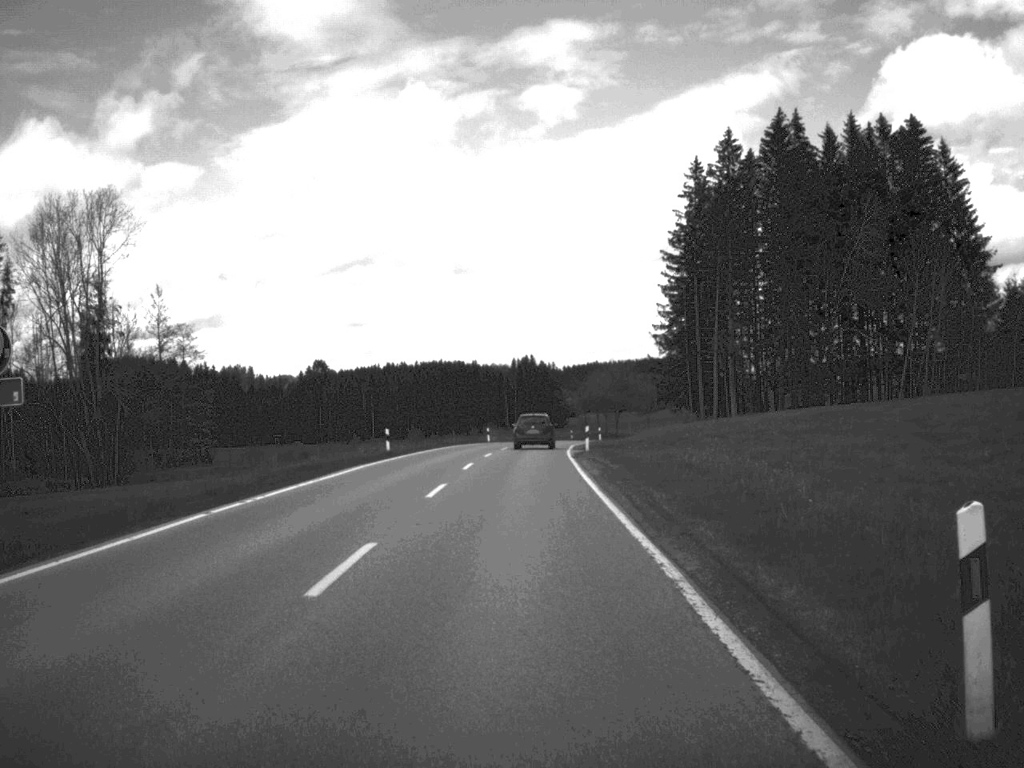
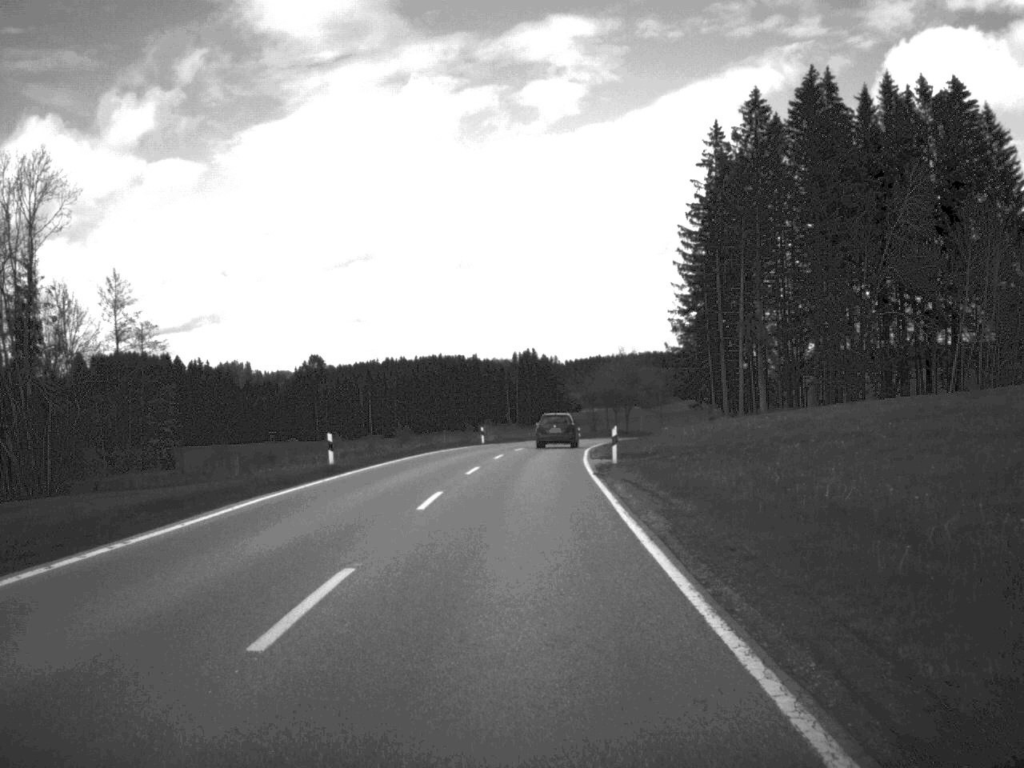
(0.0, +14.5) m; 0°
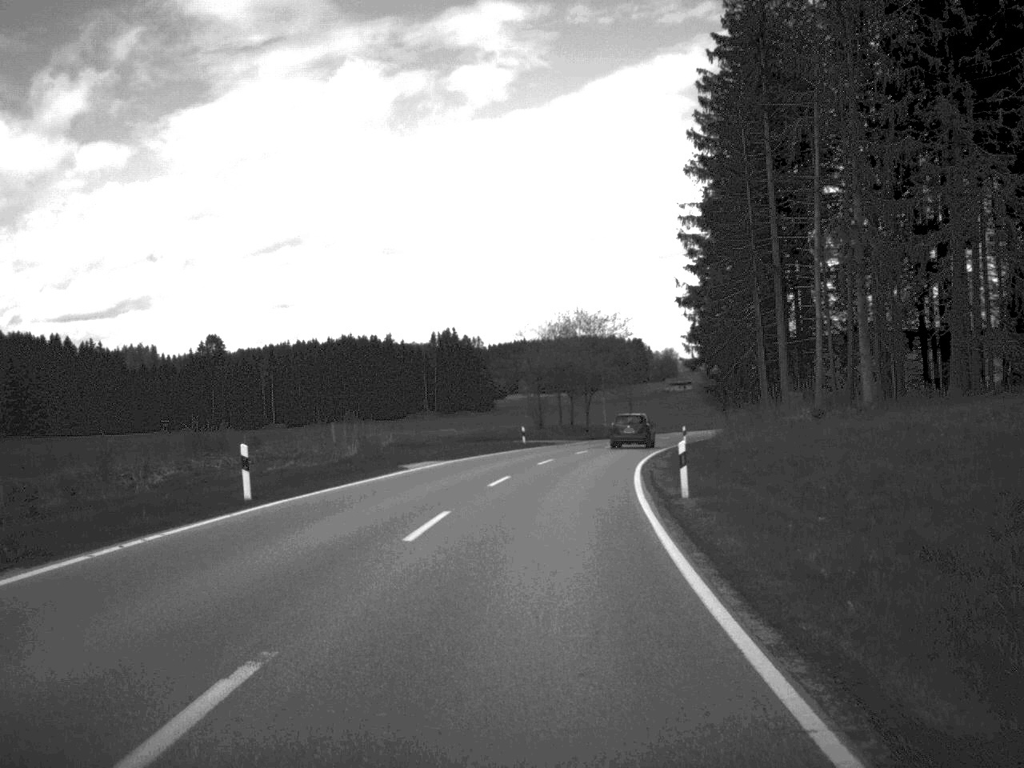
(+0.9, +51.2) m; +3°
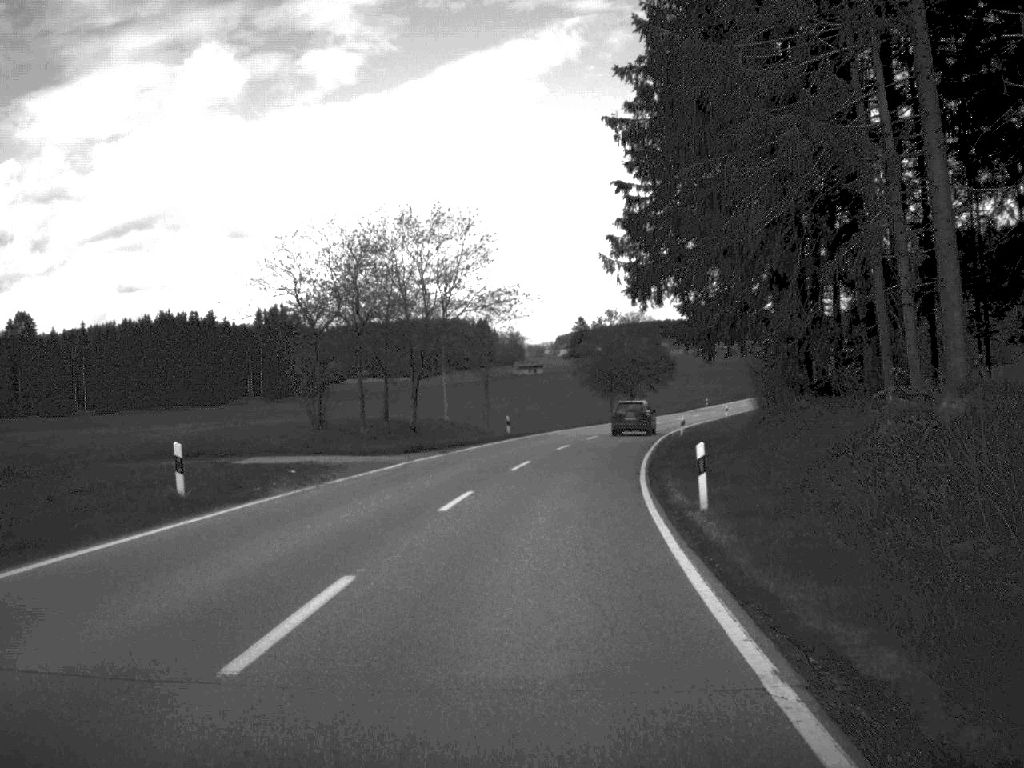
(+2.6, +42.6) m; +7°
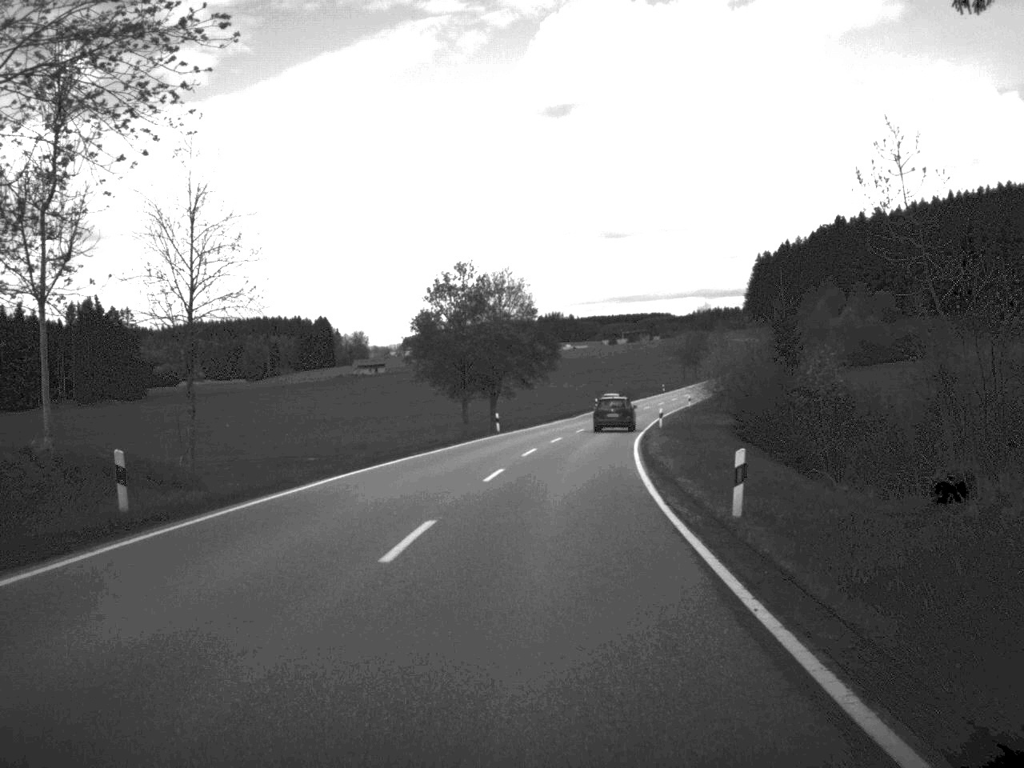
(+2.3, +41.6) m; +7°
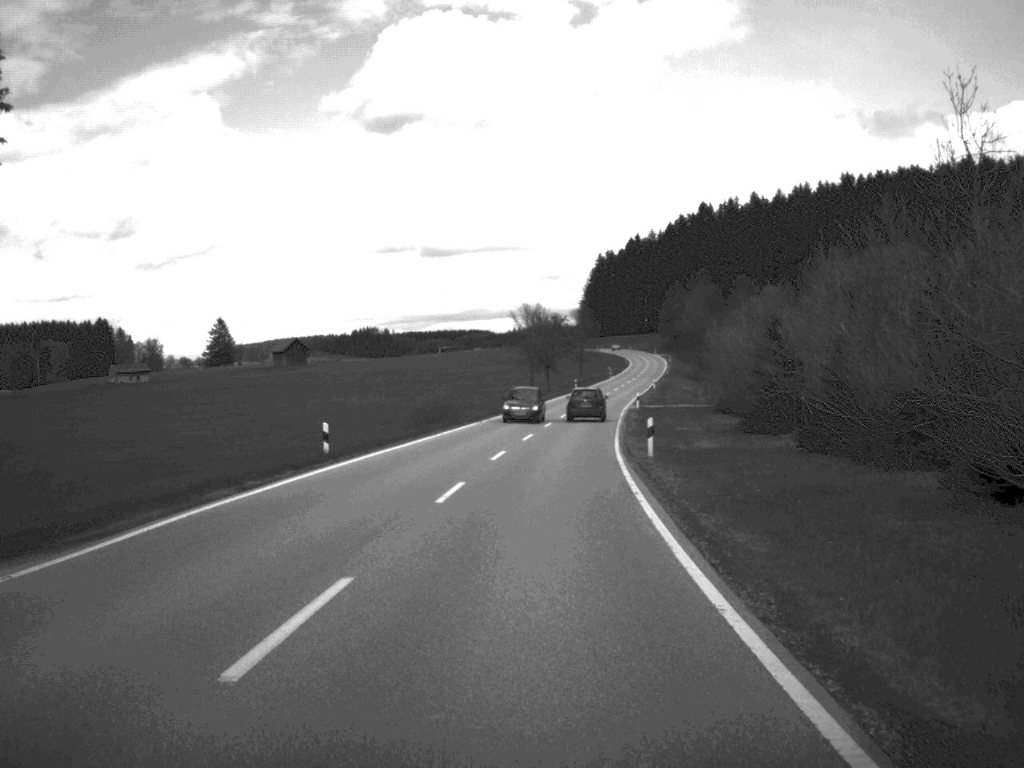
(+5.8, +74.7) m; +8°
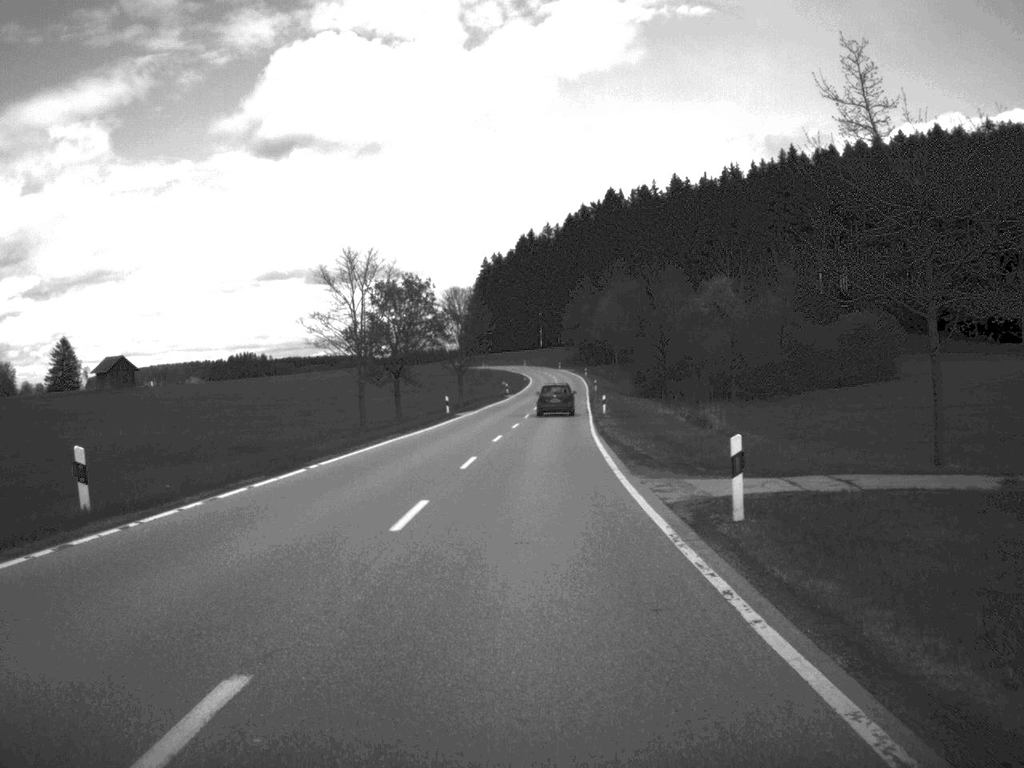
(+2.9, +62.8) m; +5°
